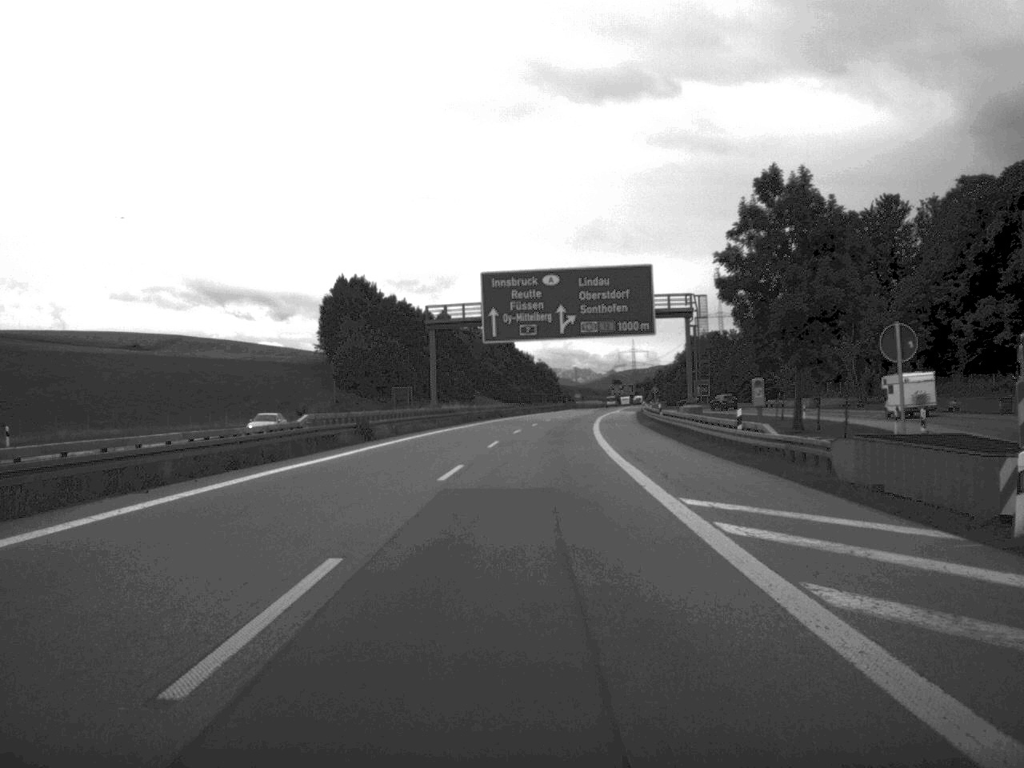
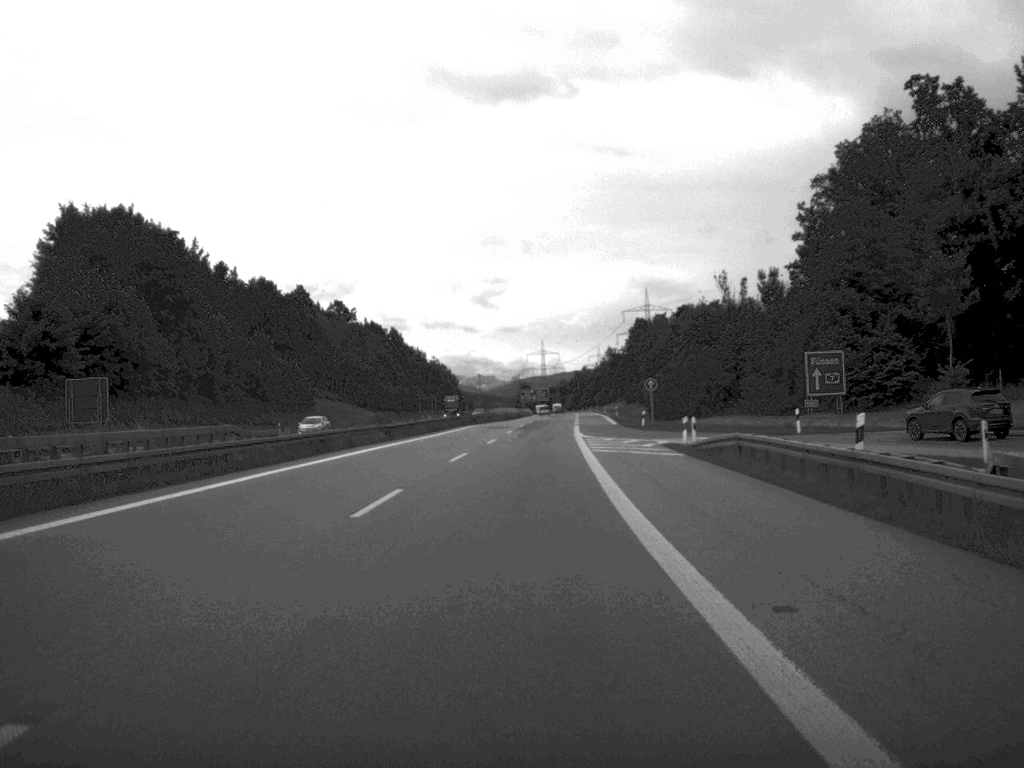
(+3.8, +95.3) m; +4°
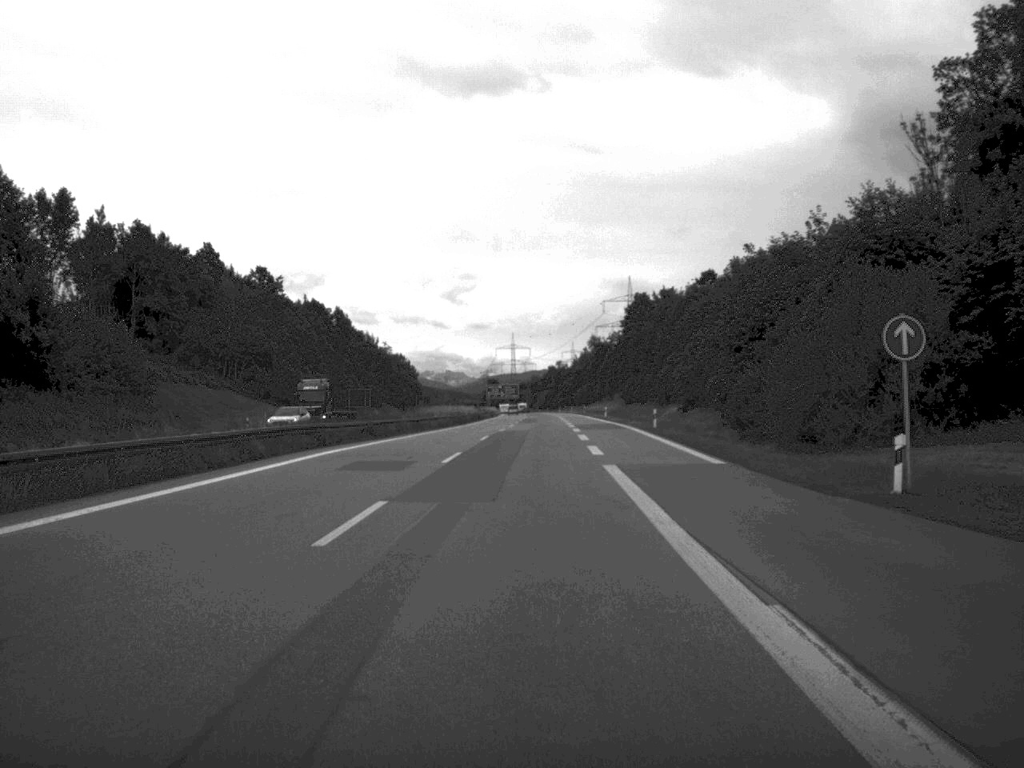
(+0.7, +57.5) m; +1°
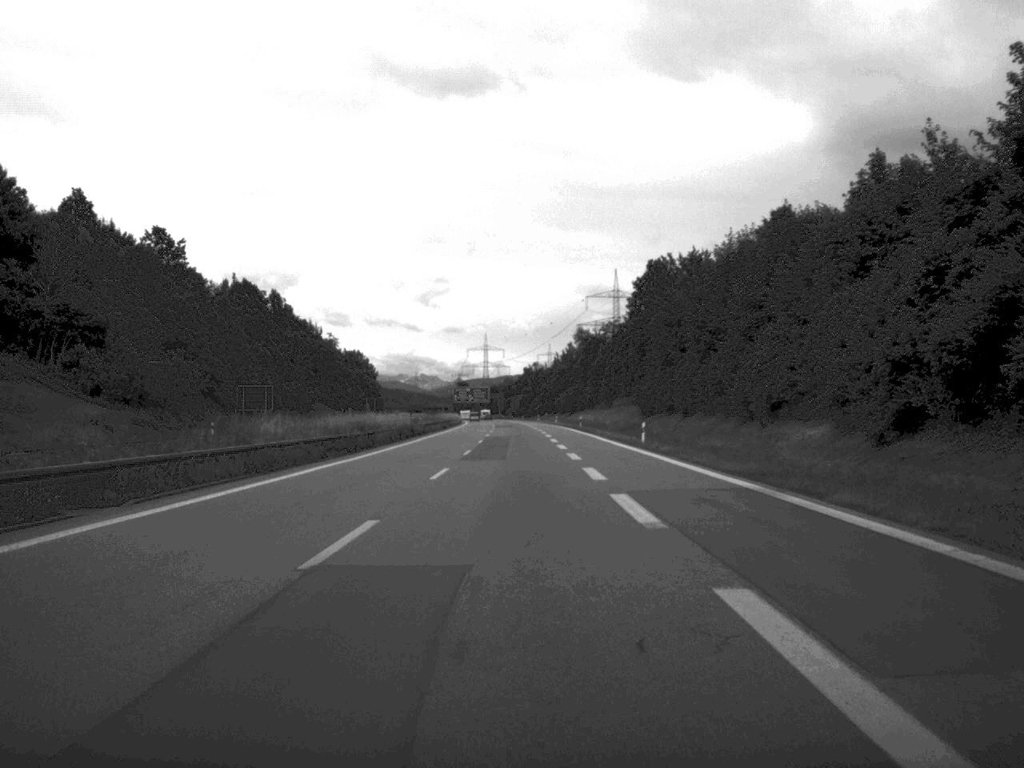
(+0.5, +54.1) m; +1°
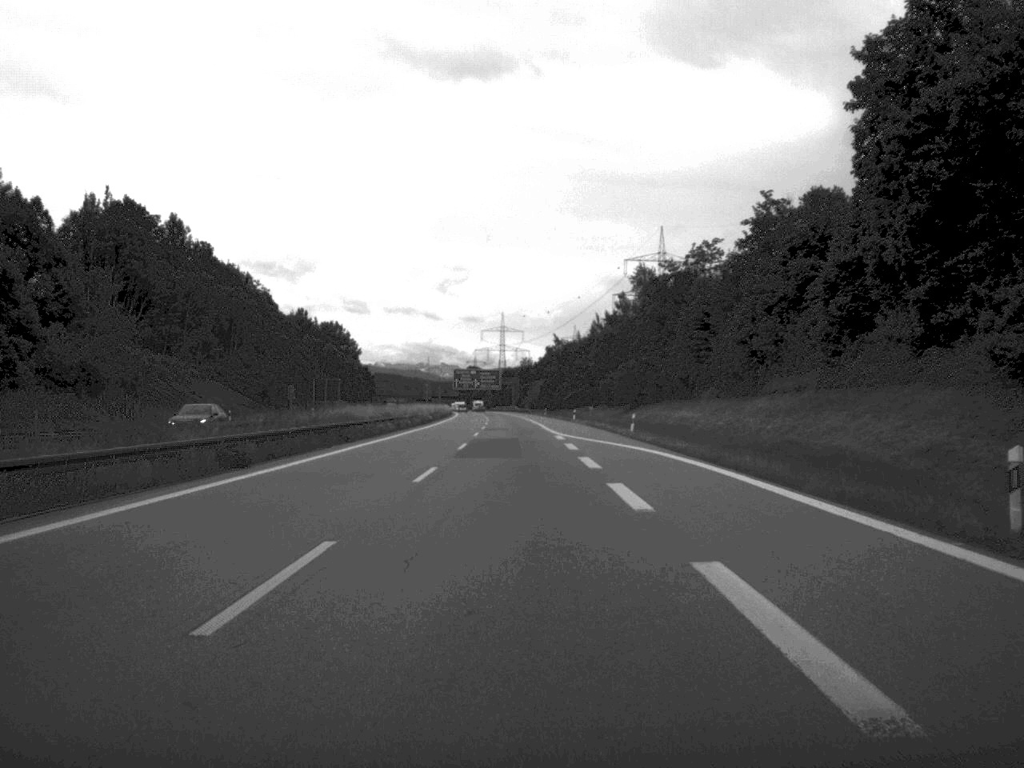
(-0.6, +93.3) m; -1°
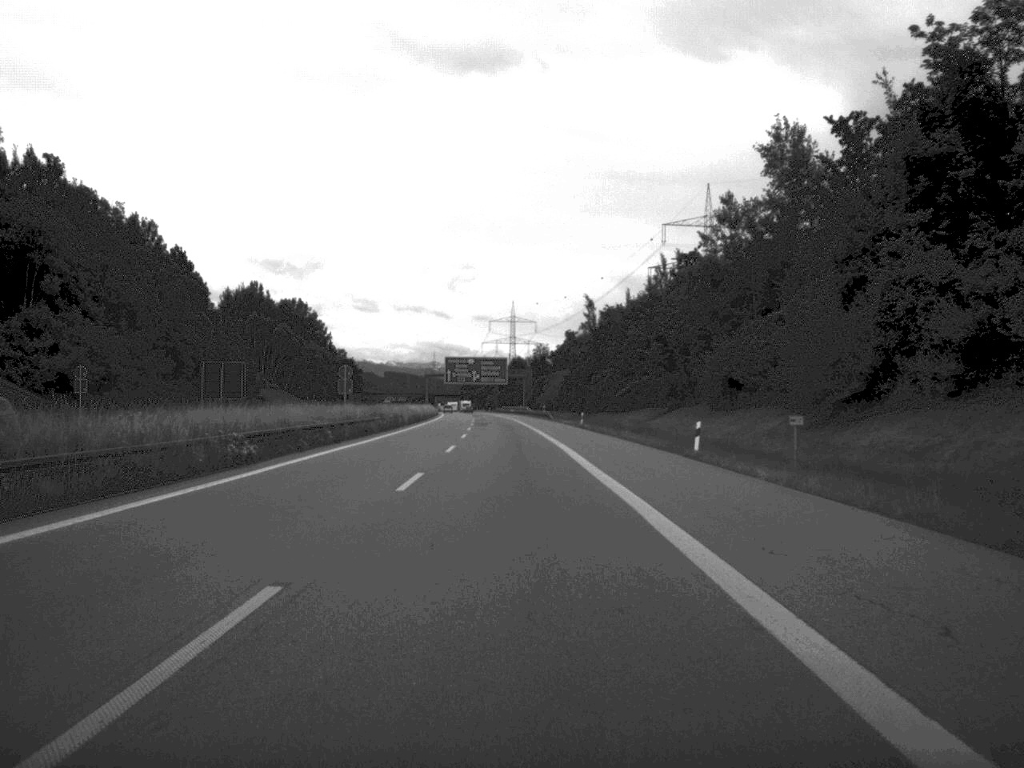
(-0.5, +74.0) m; -1°
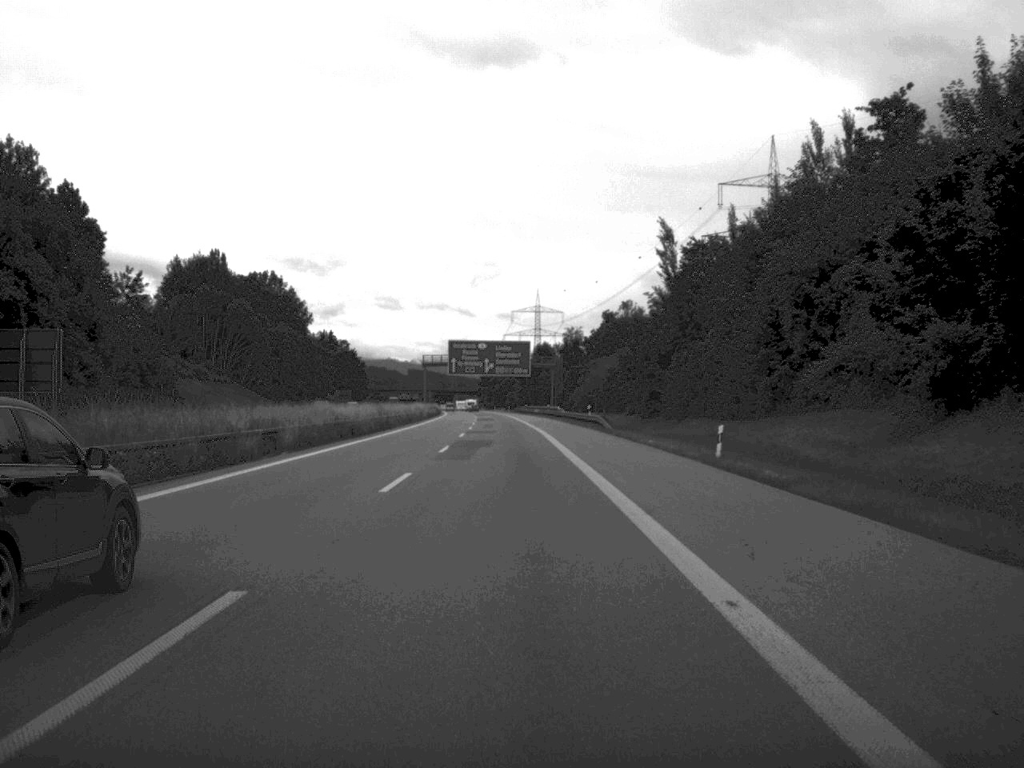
(-0.5, +54.0) m; -1°
